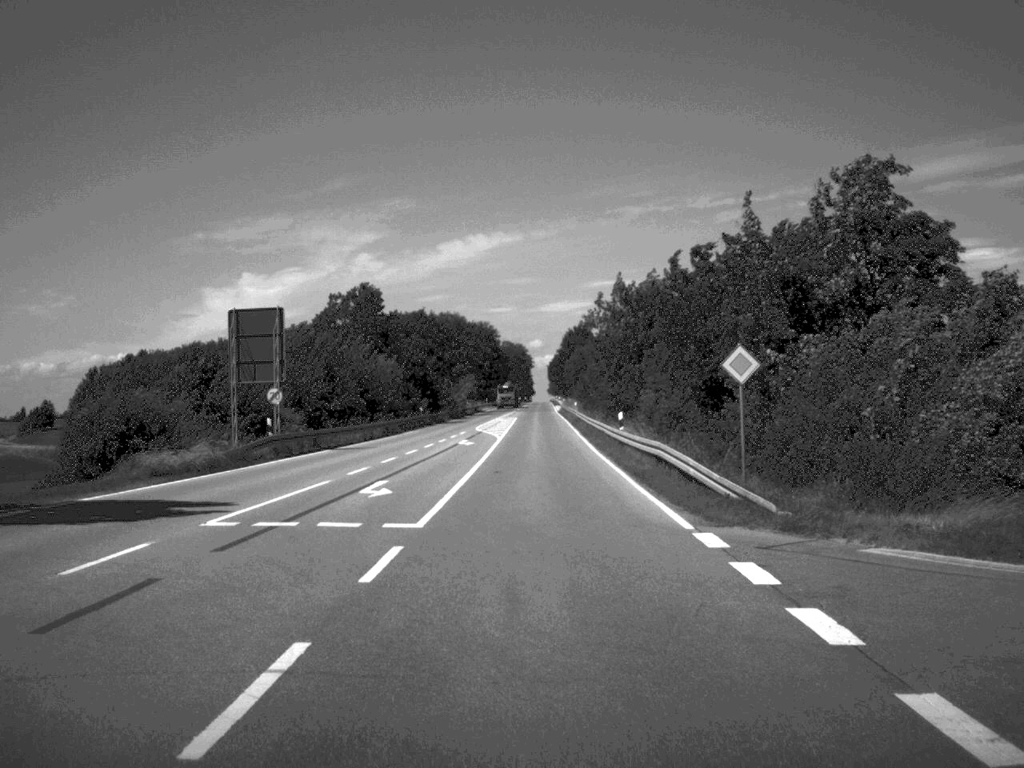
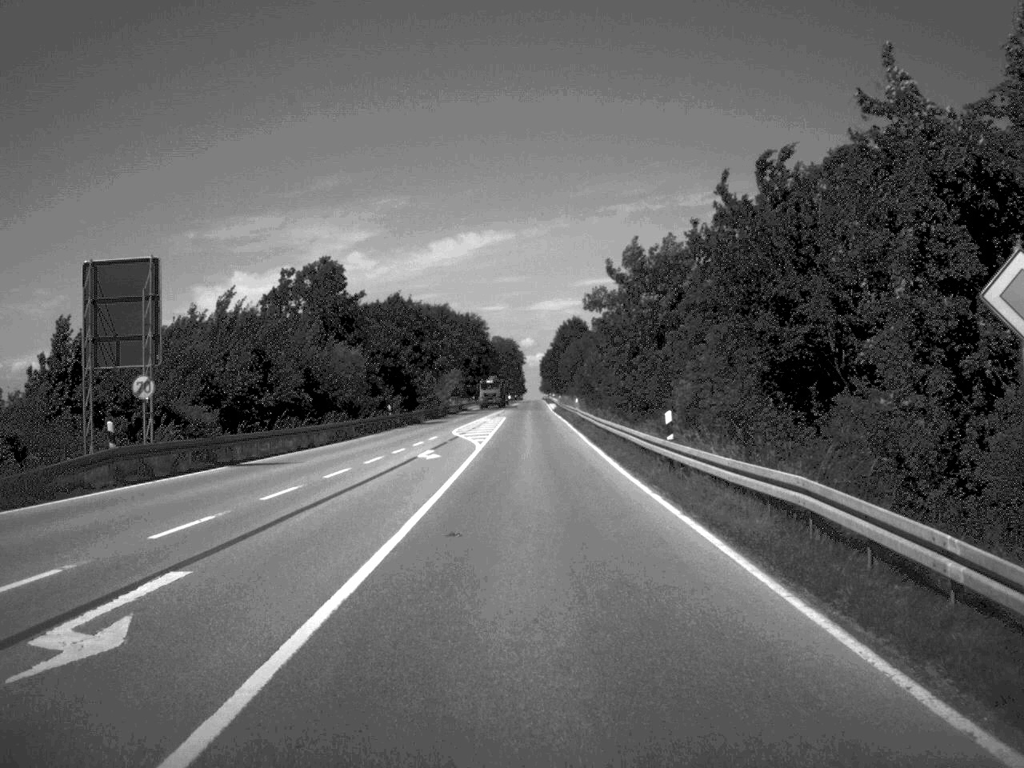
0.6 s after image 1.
(0.0, +15.6) m; 0°
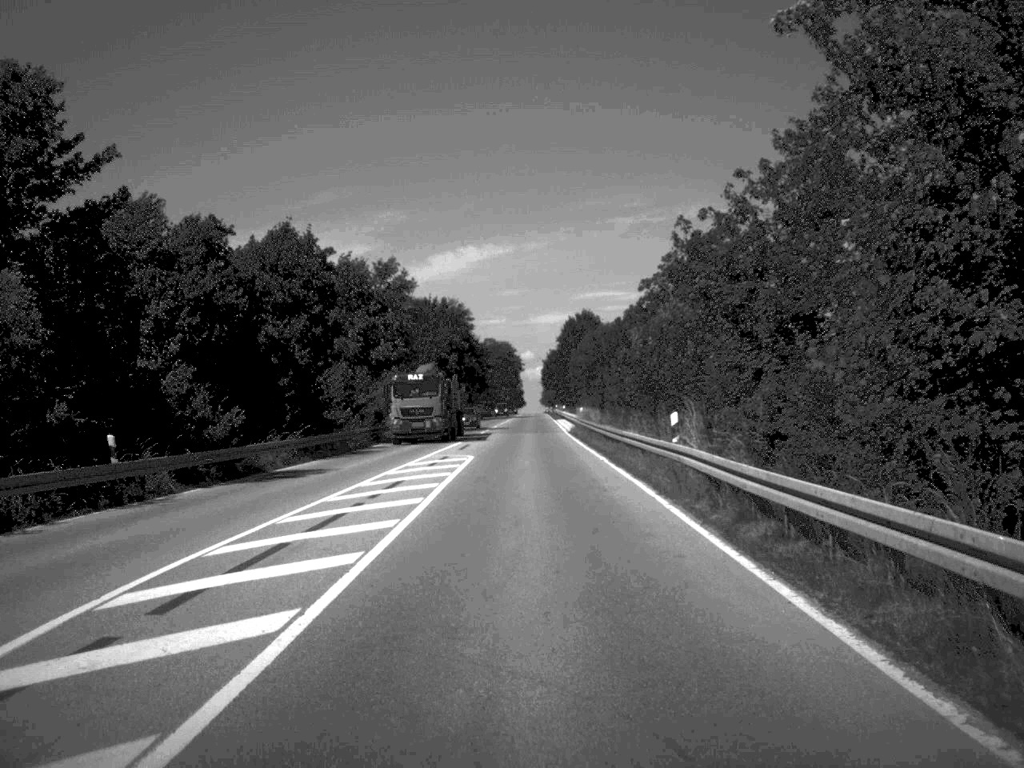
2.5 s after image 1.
(0.0, +49.3) m; 0°
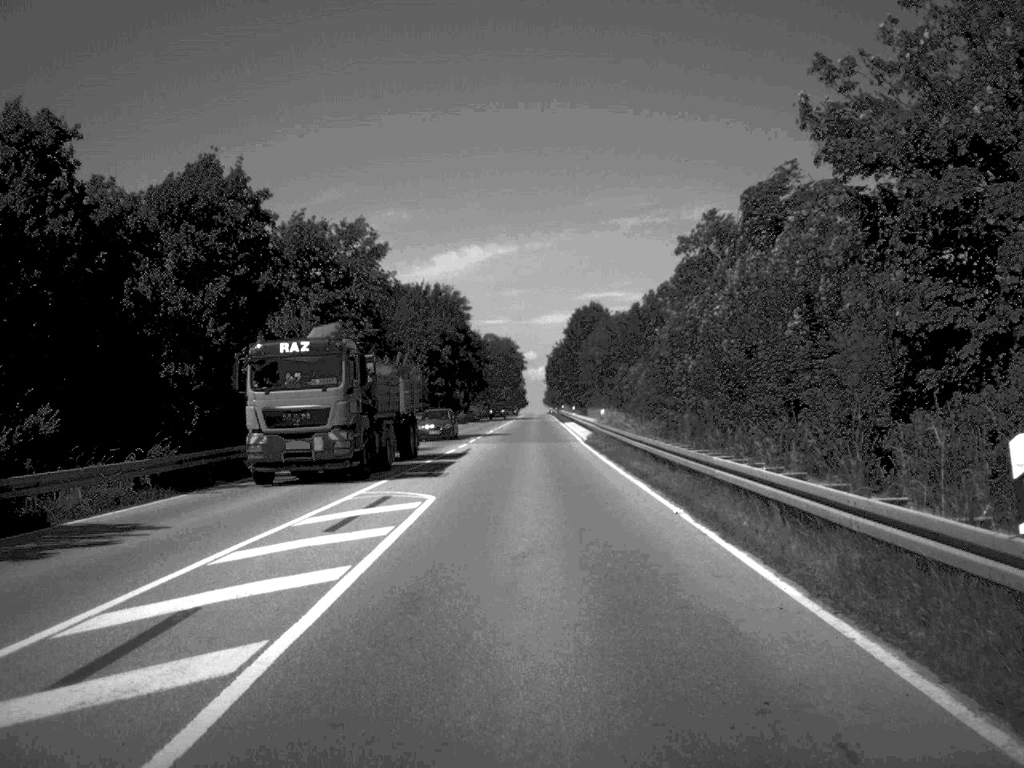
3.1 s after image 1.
(0.0, +16.6) m; 0°
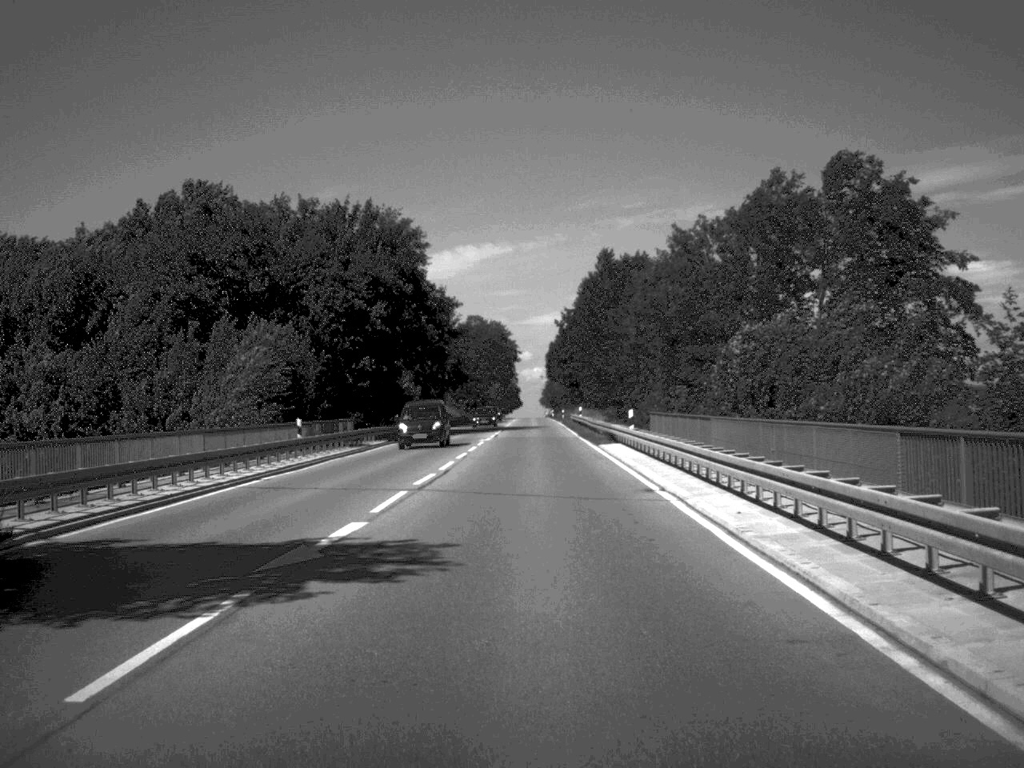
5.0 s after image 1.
(0.0, +52.0) m; 0°
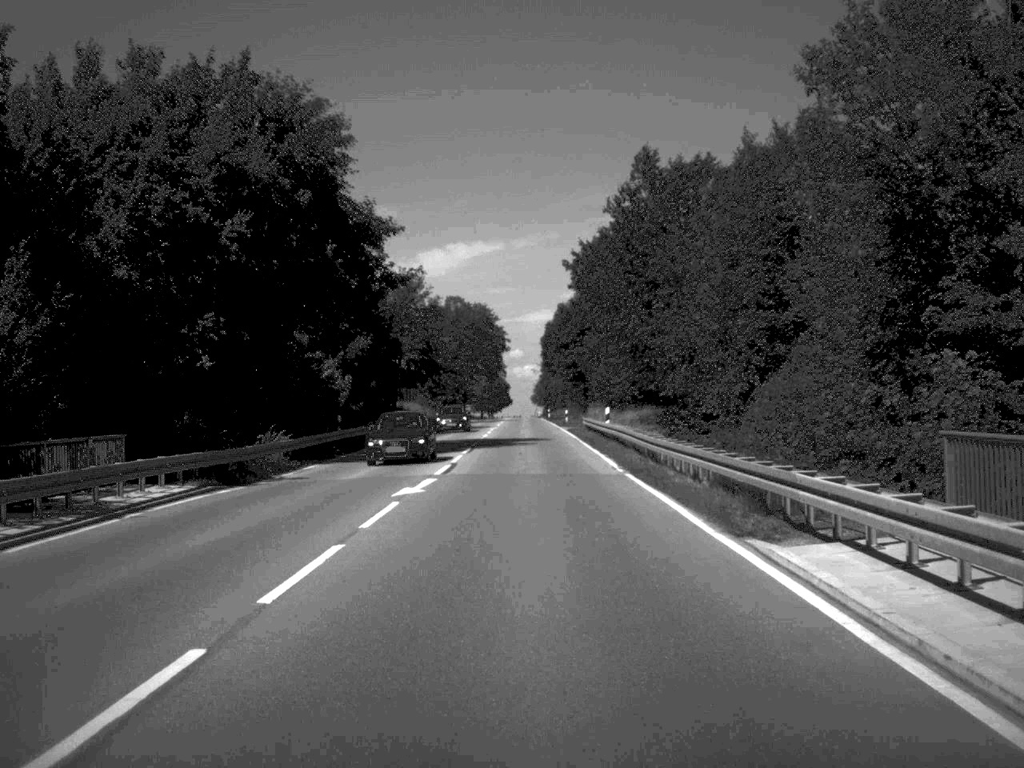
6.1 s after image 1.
(+0.1, +32.2) m; 0°
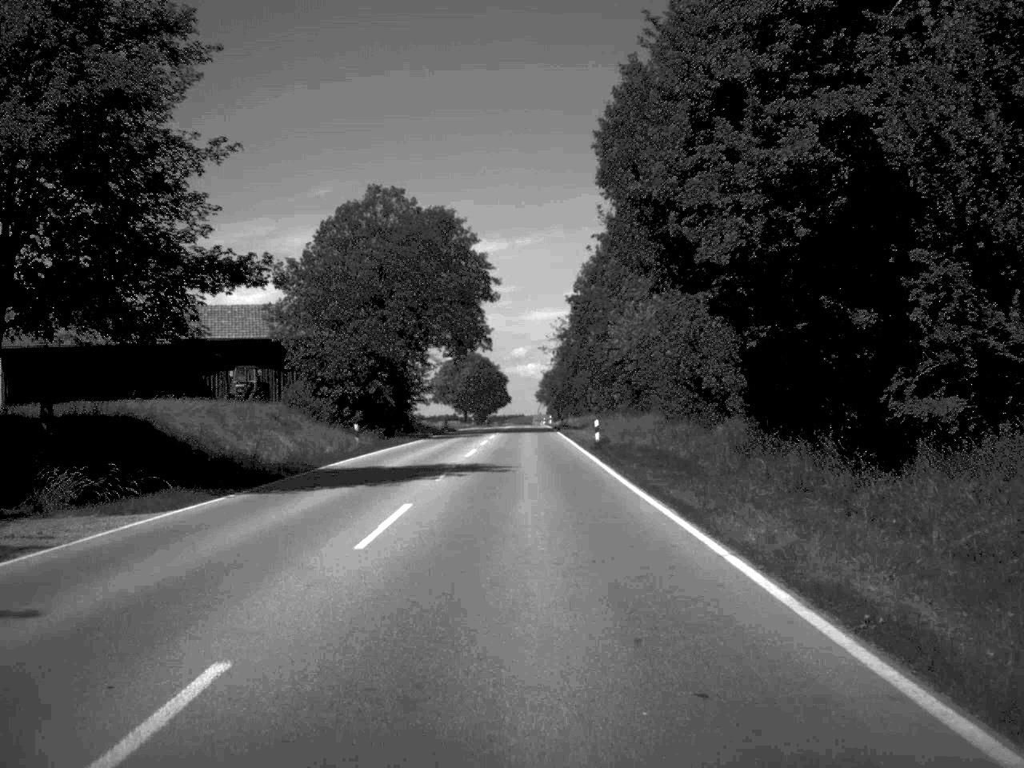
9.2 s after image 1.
(-0.3, +85.1) m; 0°
